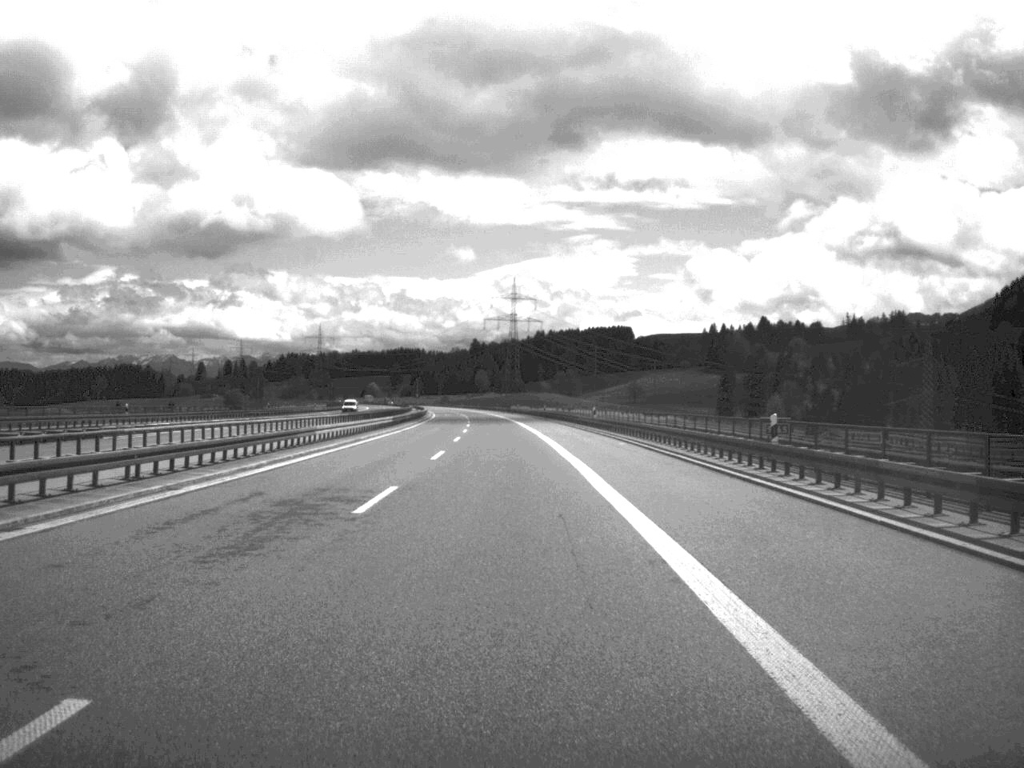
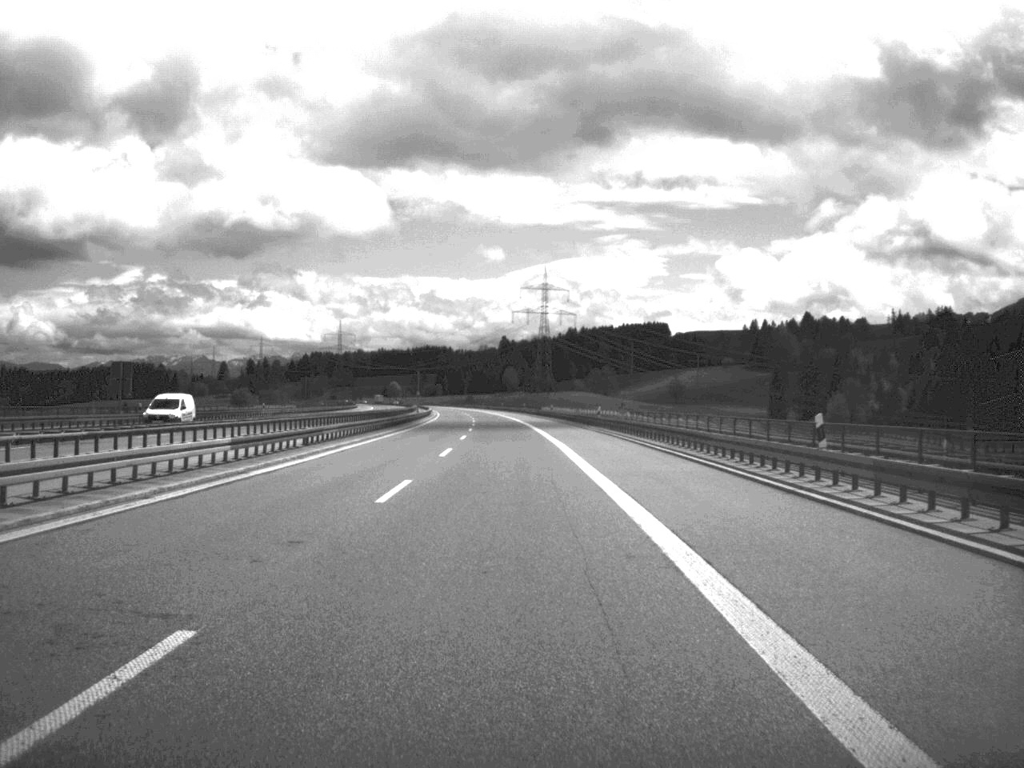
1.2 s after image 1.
(-0.6, +50.6) m; -1°
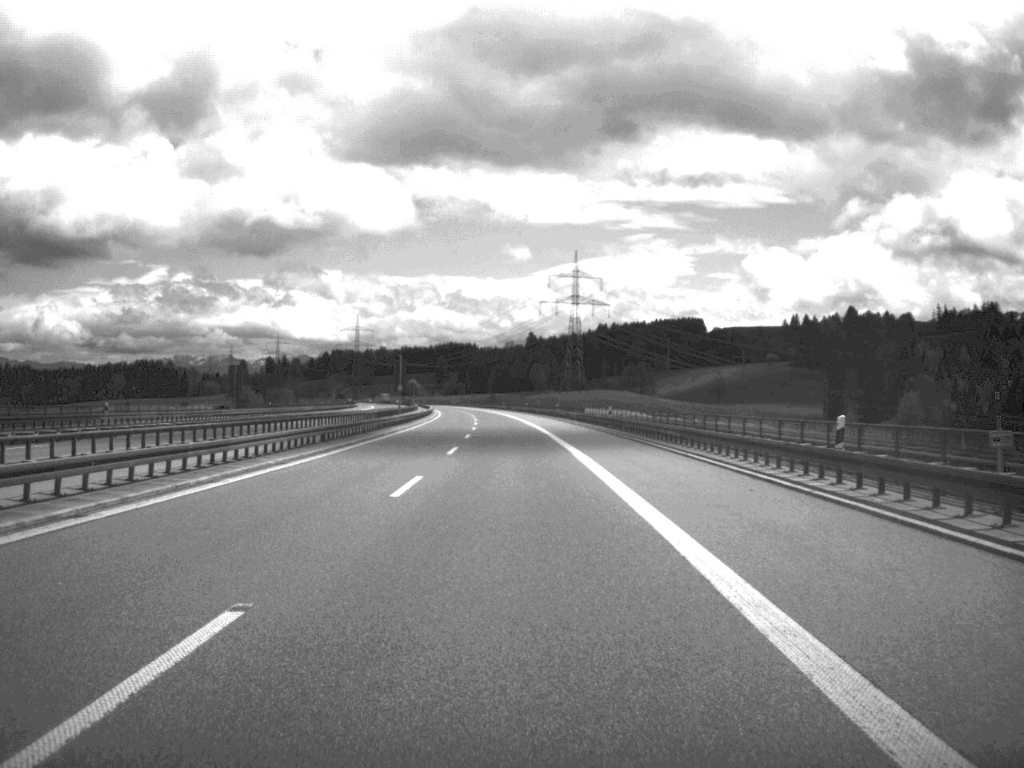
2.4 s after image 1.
(-0.6, +52.1) m; -1°
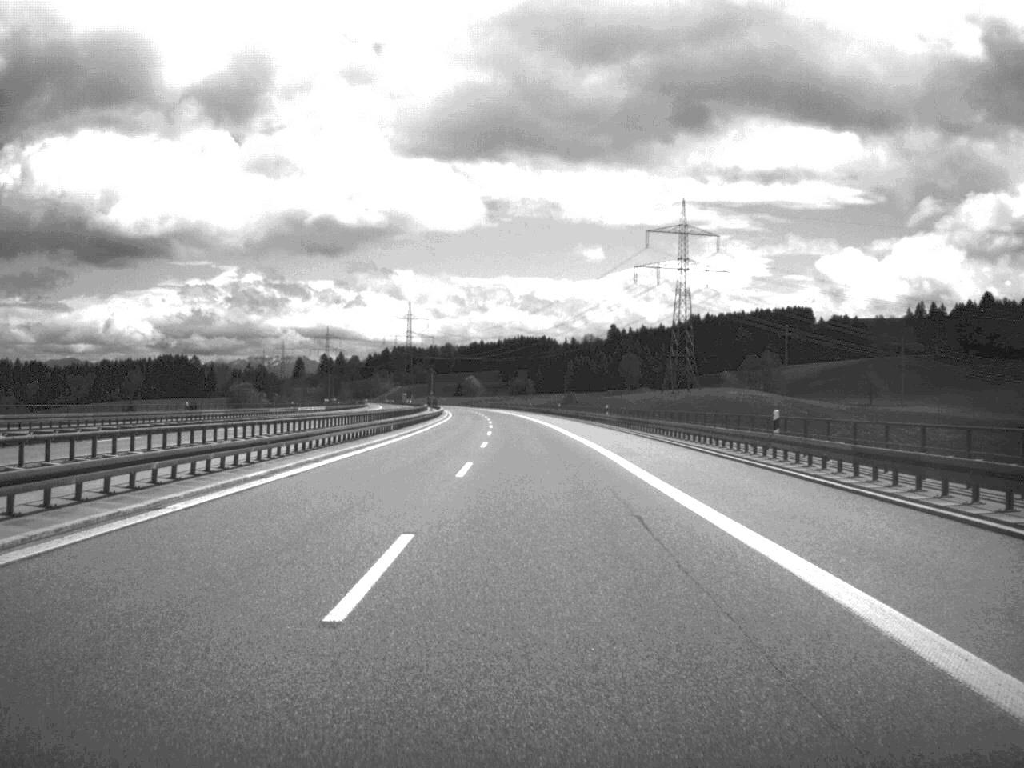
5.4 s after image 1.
(-4.4, +135.5) m; -4°
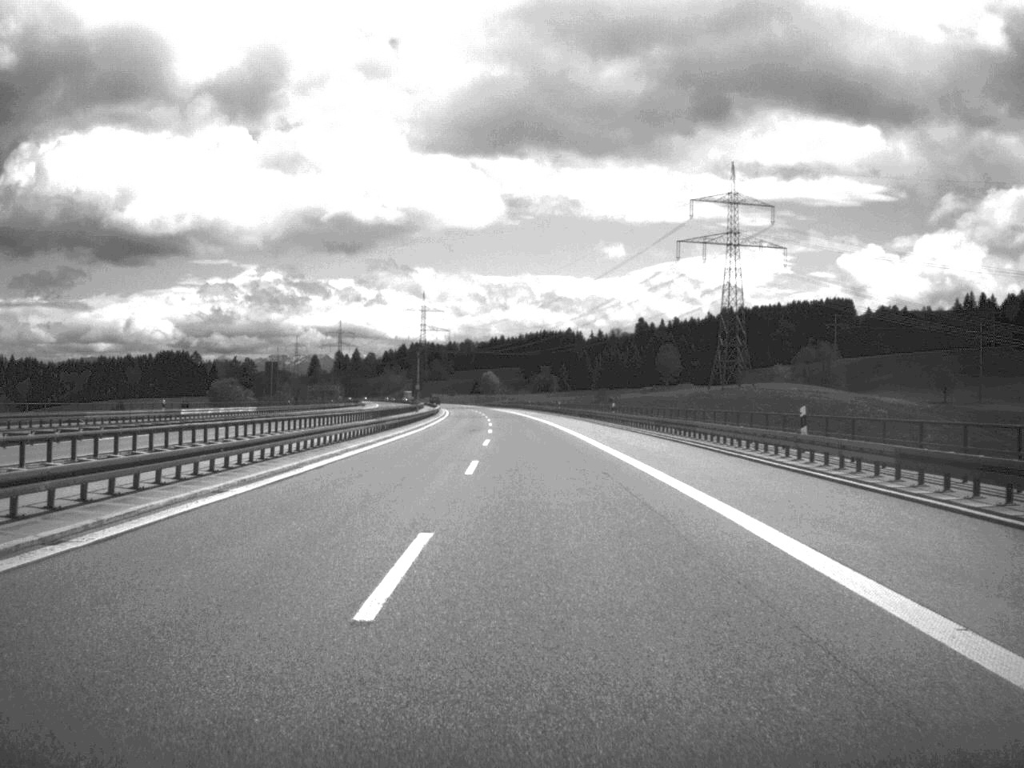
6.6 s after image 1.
(-0.5, +53.1) m; -1°
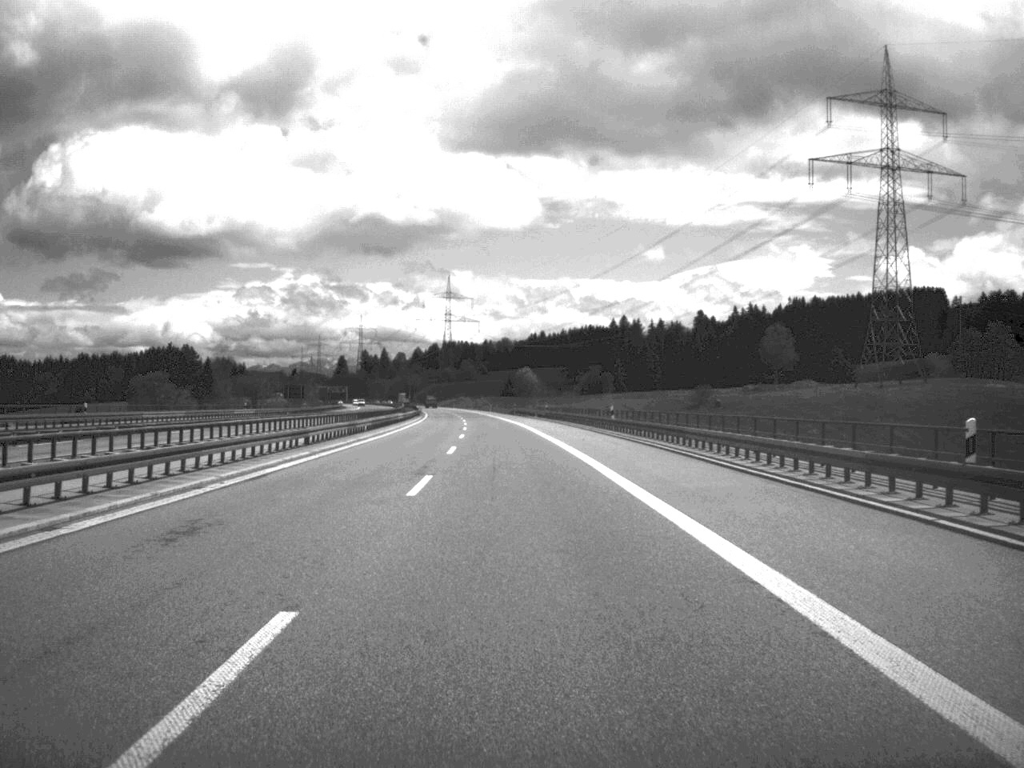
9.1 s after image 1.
(-1.9, +110.9) m; -2°
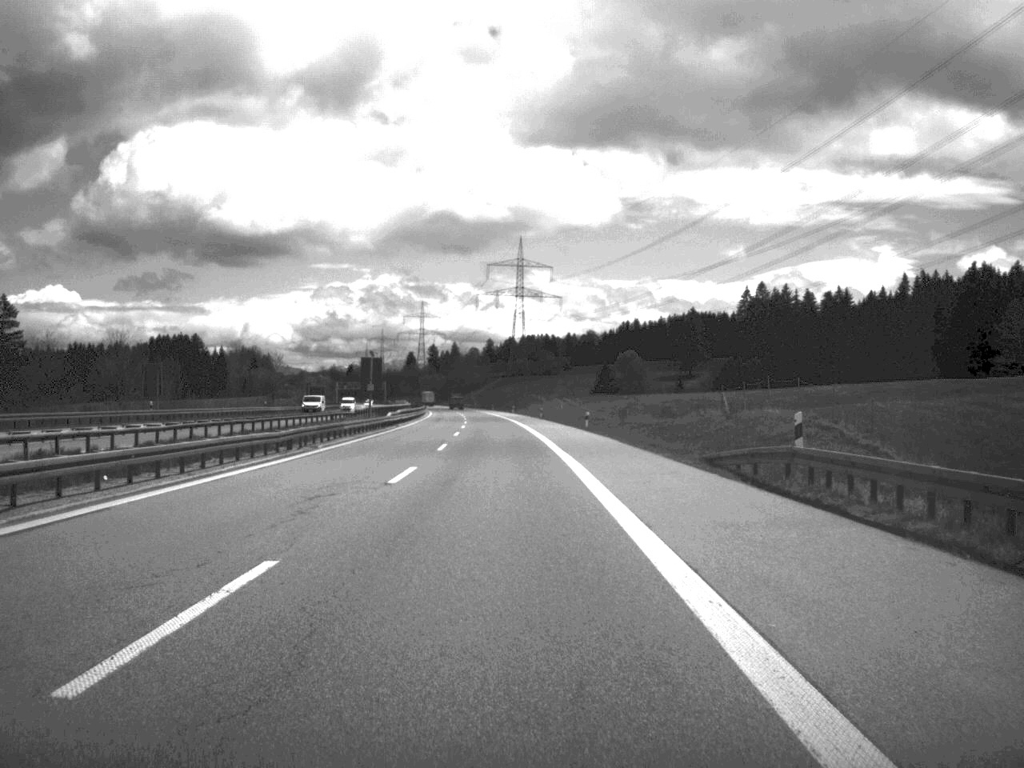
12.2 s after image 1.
(-5.0, +138.5) m; -4°
